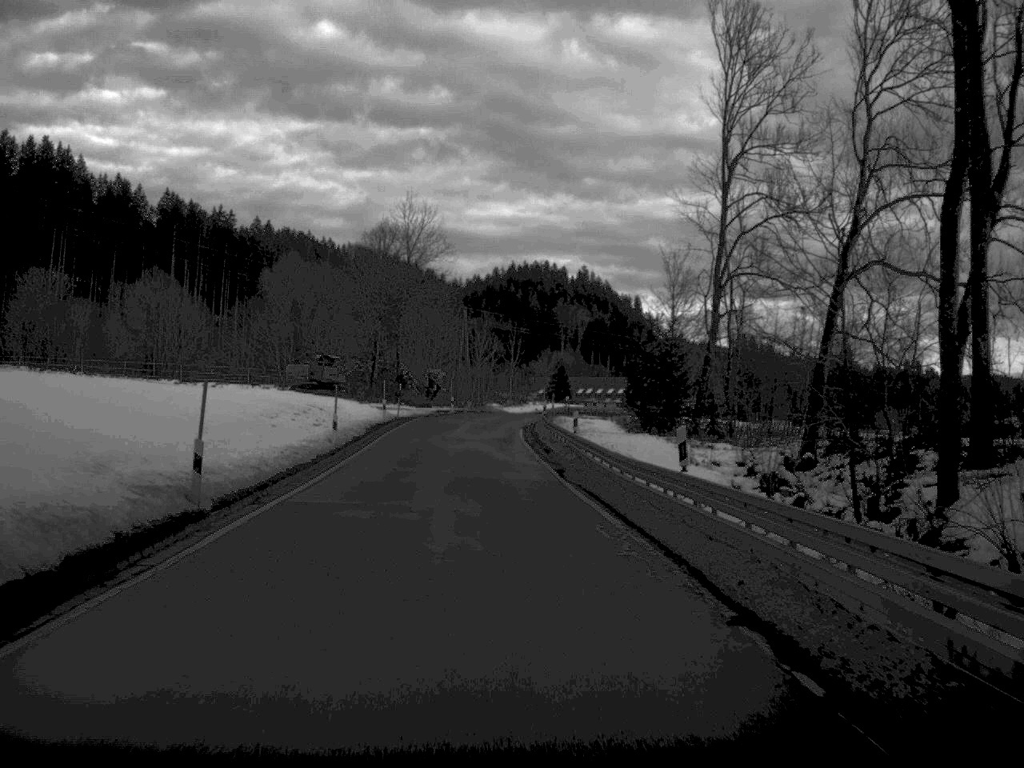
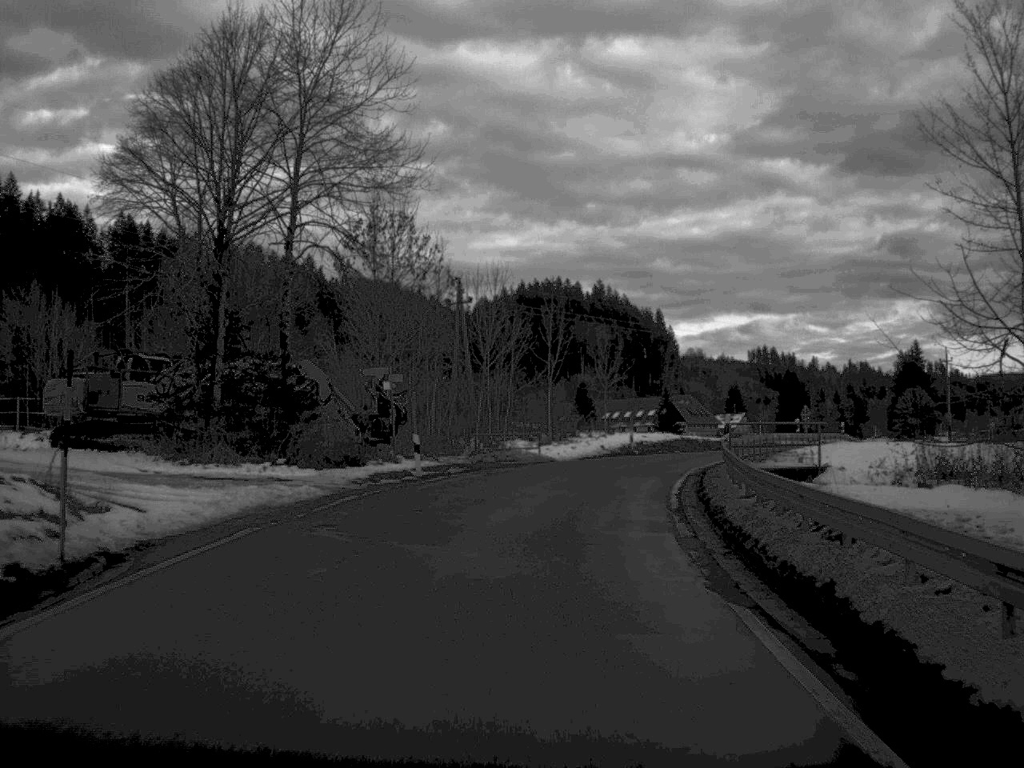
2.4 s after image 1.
(-1.6, +50.5) m; 0°
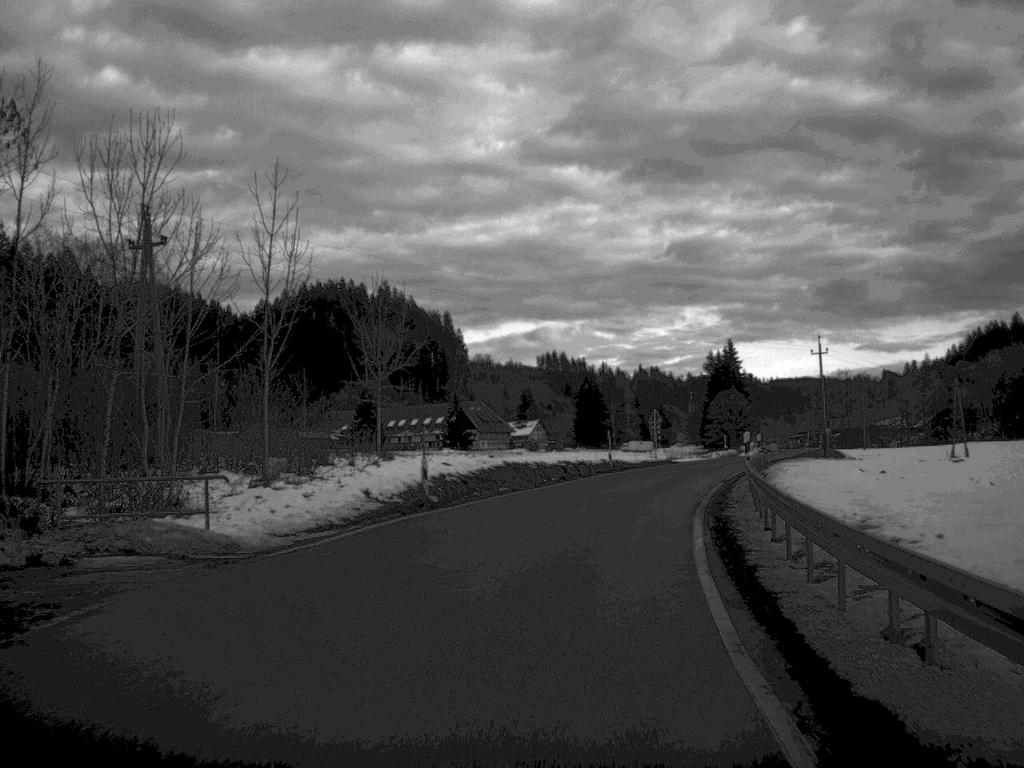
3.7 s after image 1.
(+2.0, +26.9) m; +10°
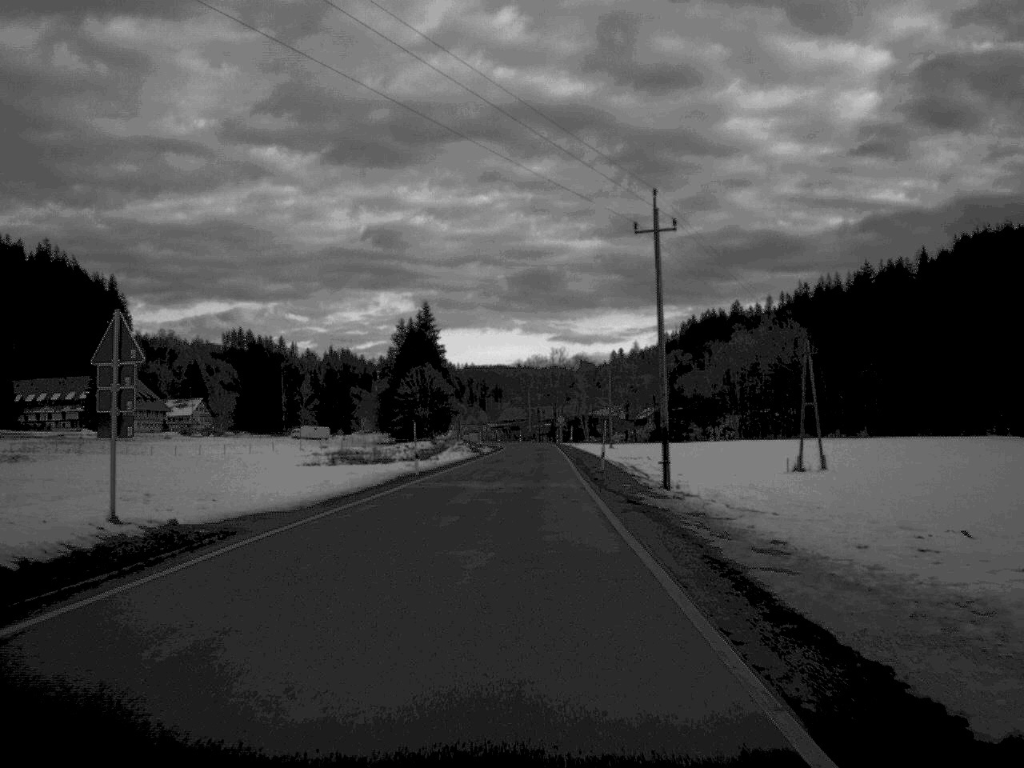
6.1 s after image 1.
(+9.0, +60.5) m; +13°
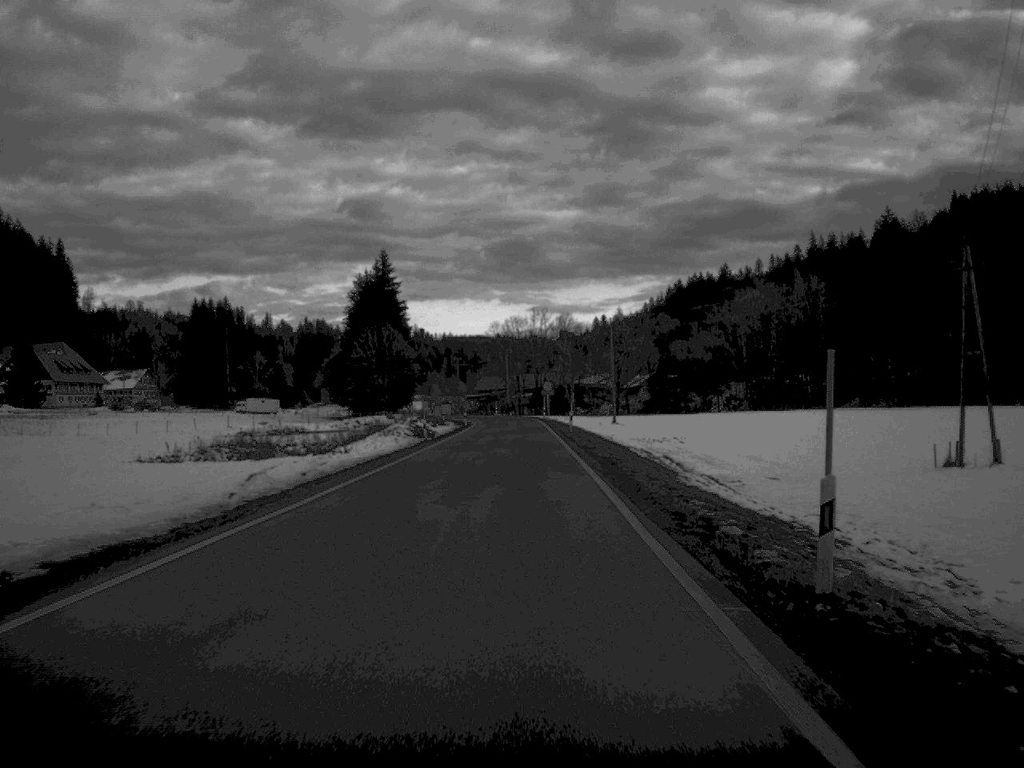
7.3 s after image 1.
(+0.3, +37.1) m; +1°
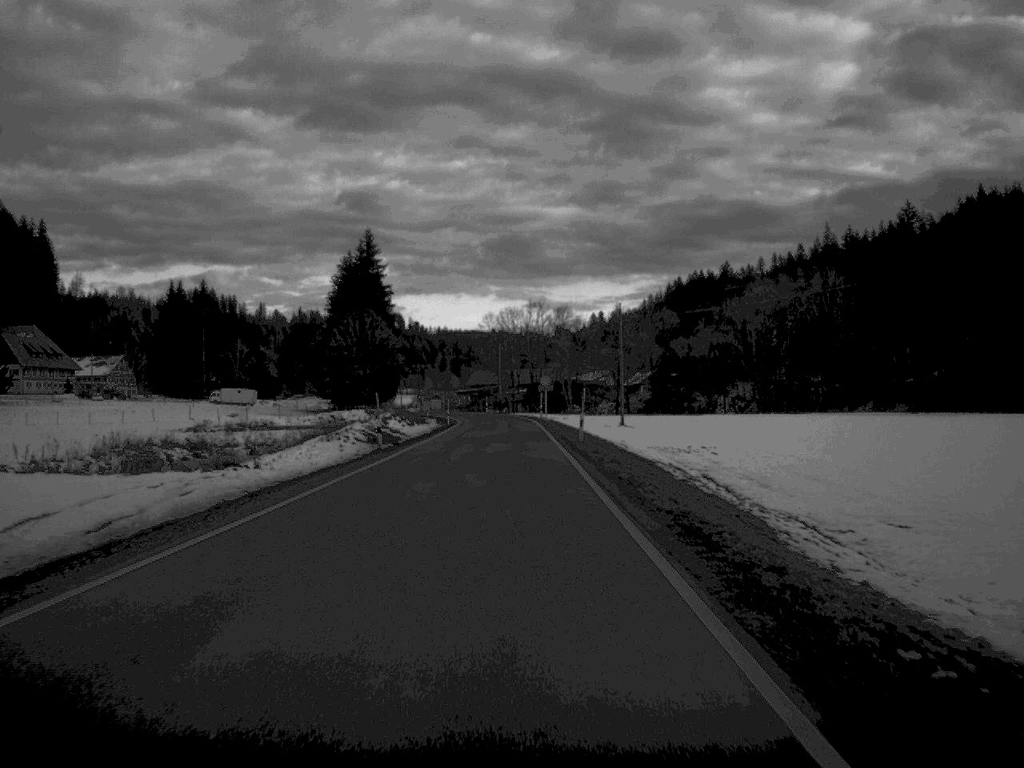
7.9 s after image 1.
(0.0, +16.4) m; 0°
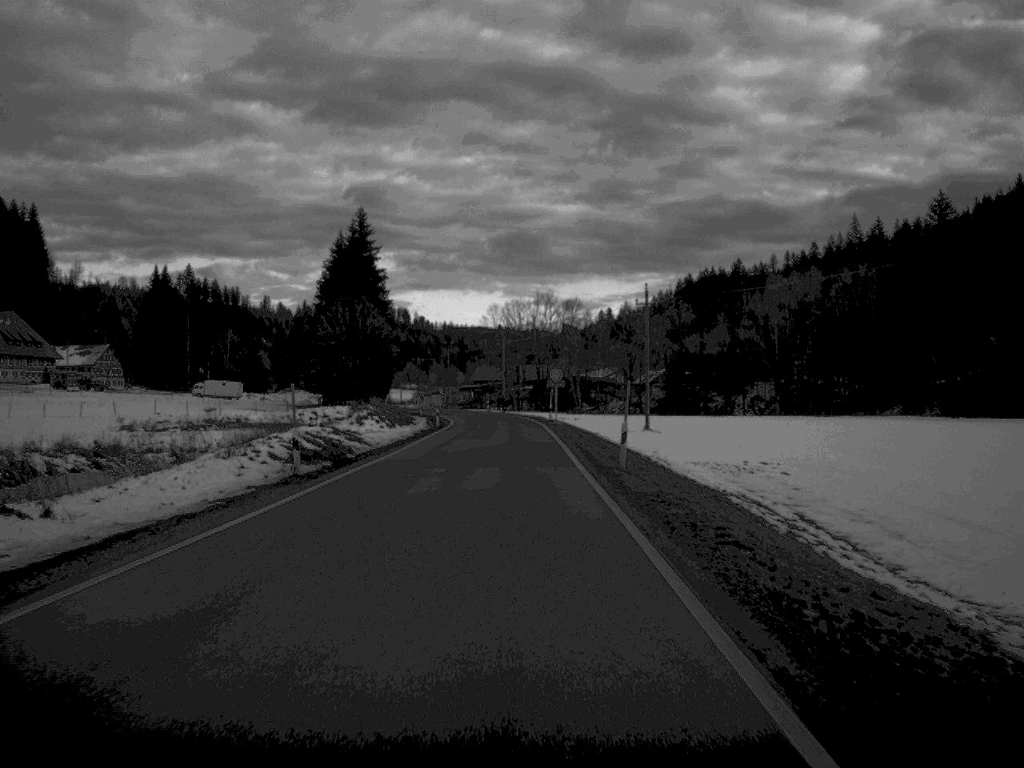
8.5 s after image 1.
(0.0, +16.5) m; 0°
